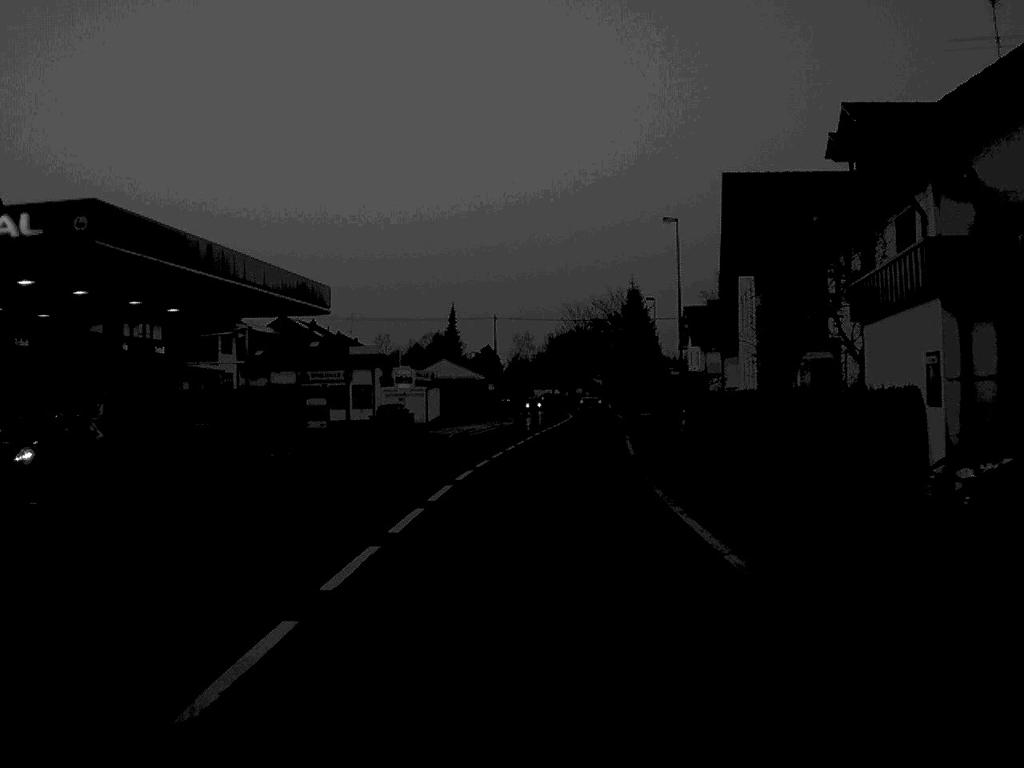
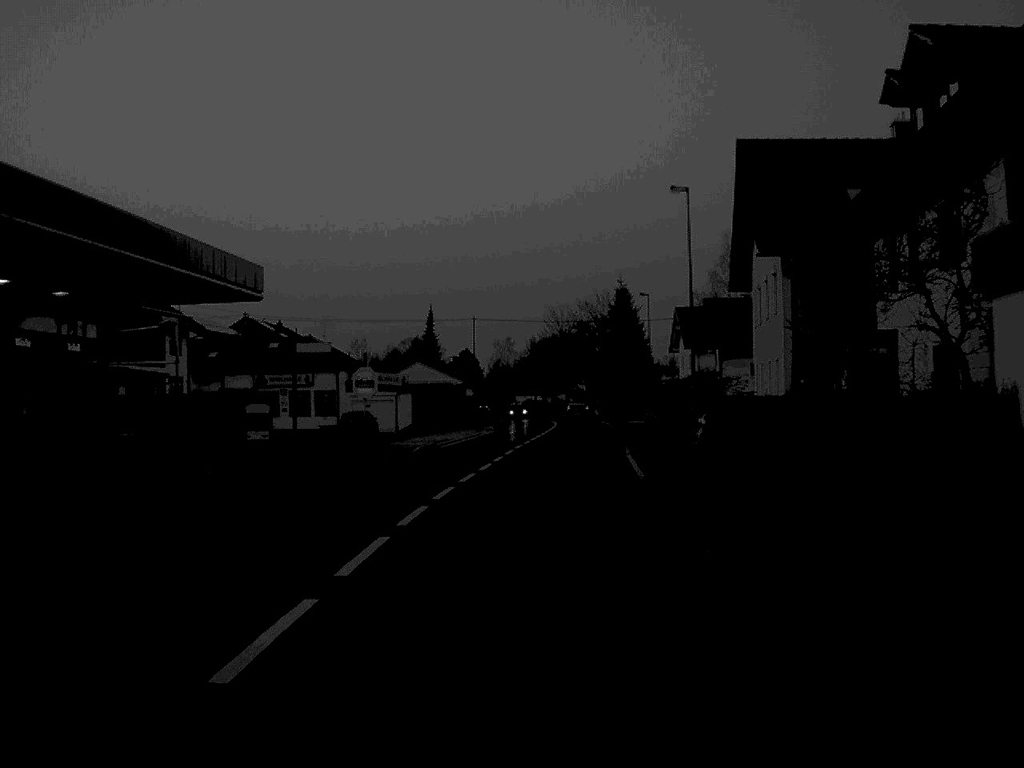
(+0.1, +7.8) m; +1°
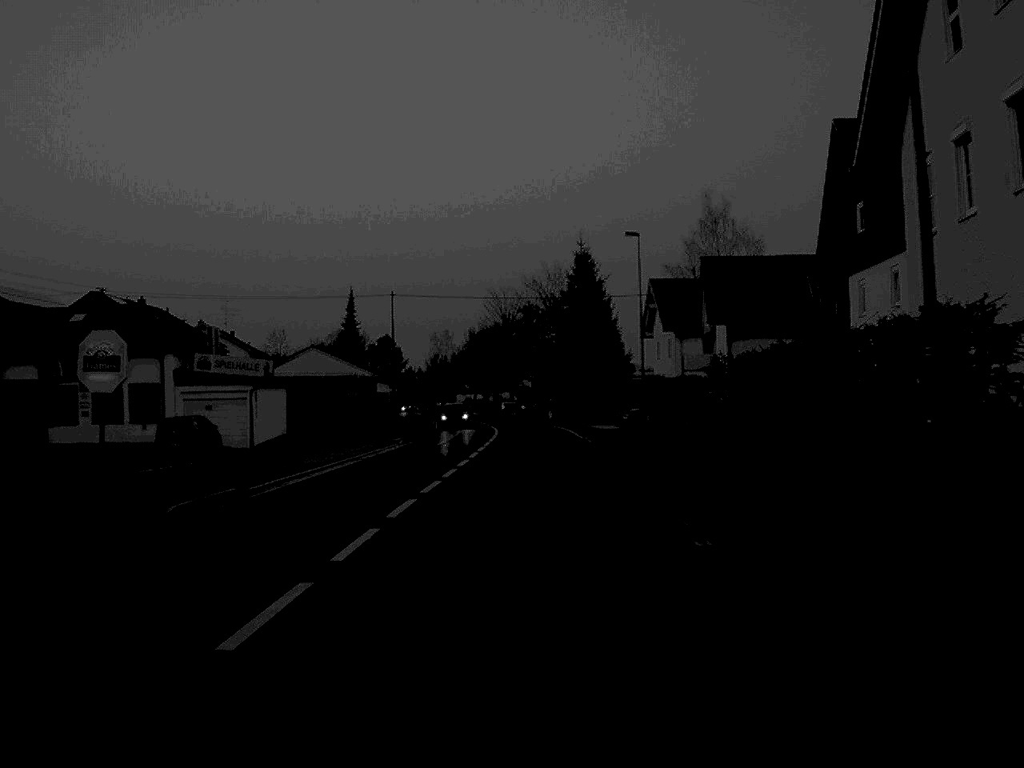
(+0.6, +25.8) m; +3°
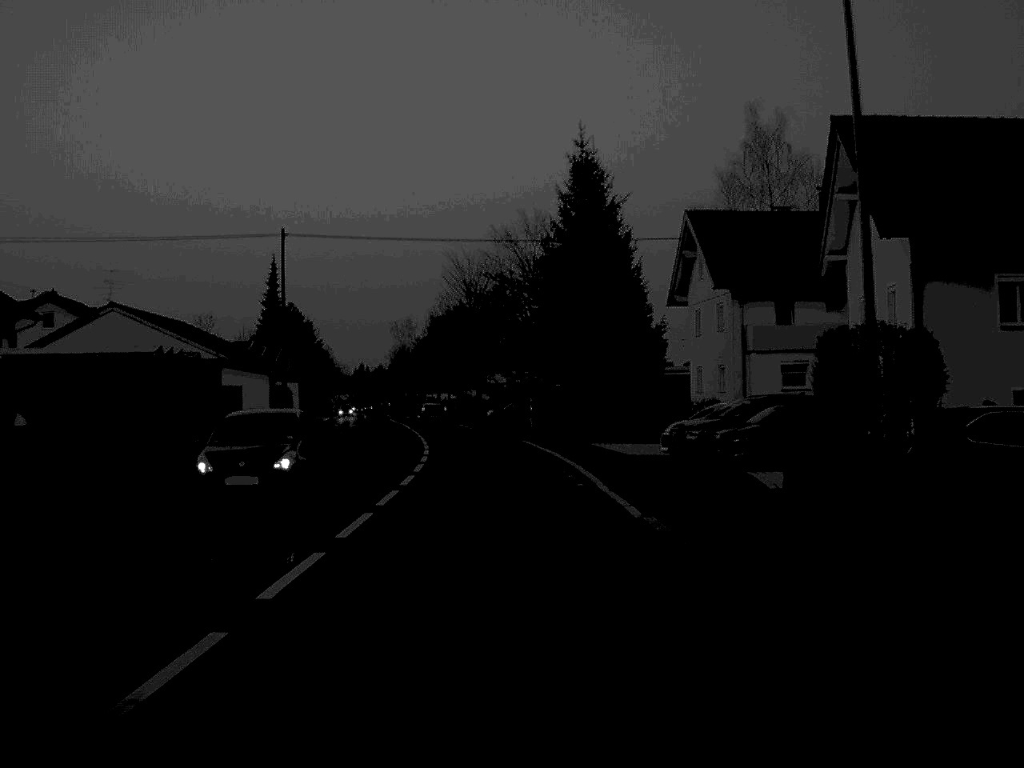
(+0.4, +33.6) m; +1°
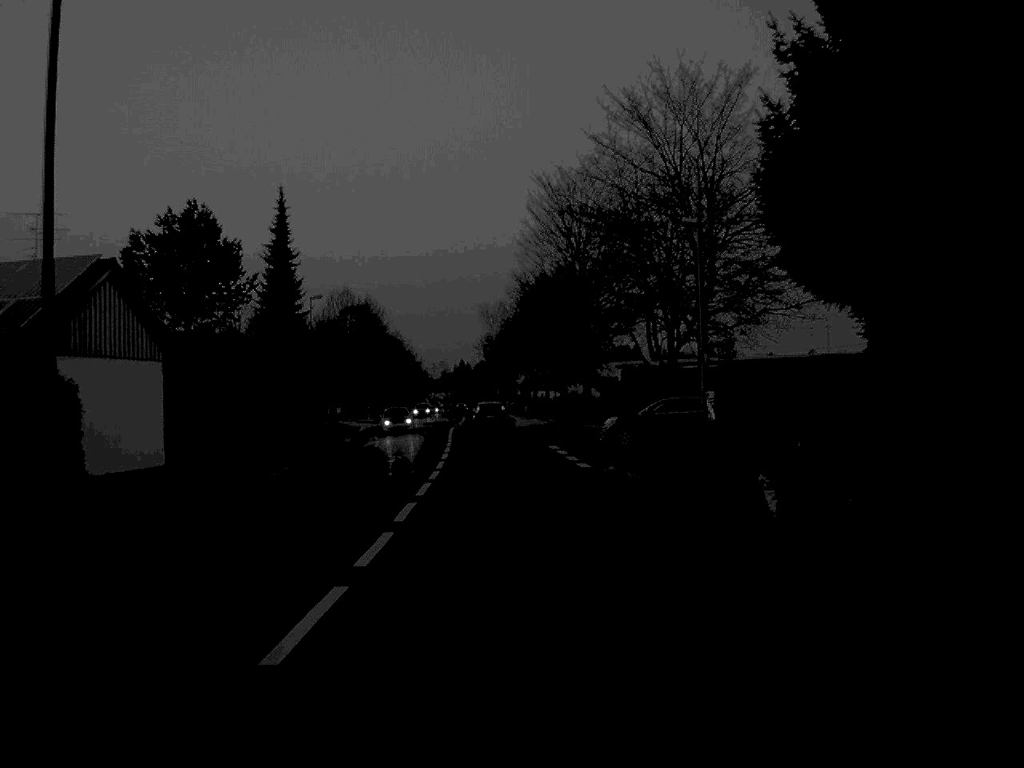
(-1.3, +38.1) m; -5°
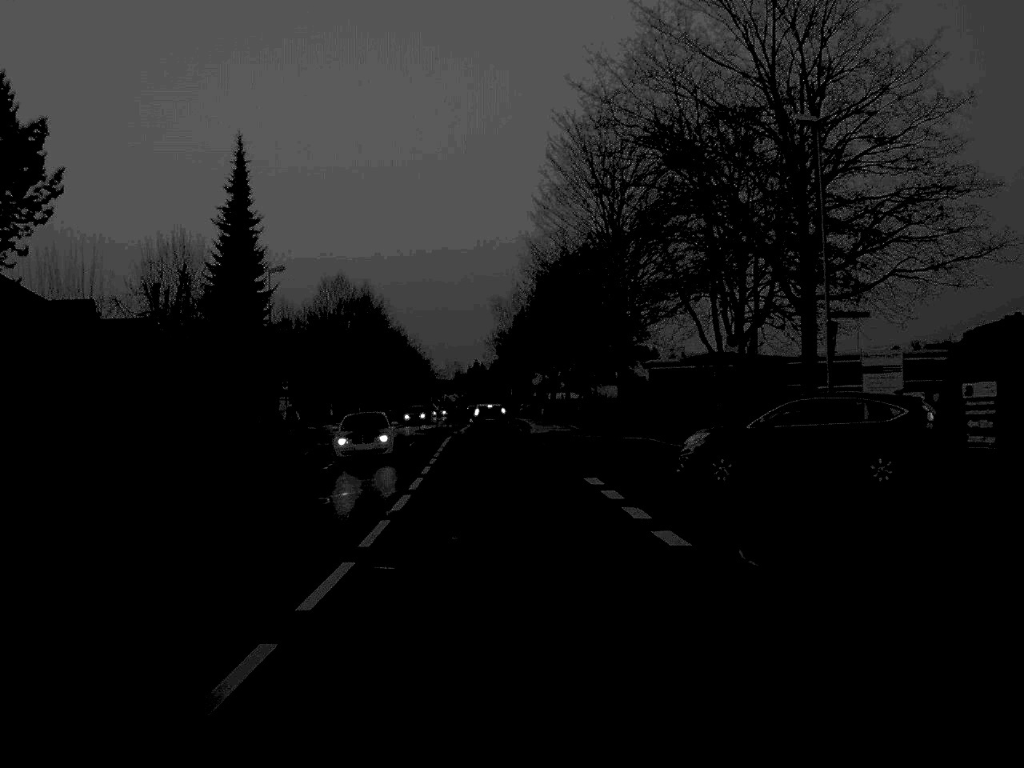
(-0.1, +16.1) m; -1°
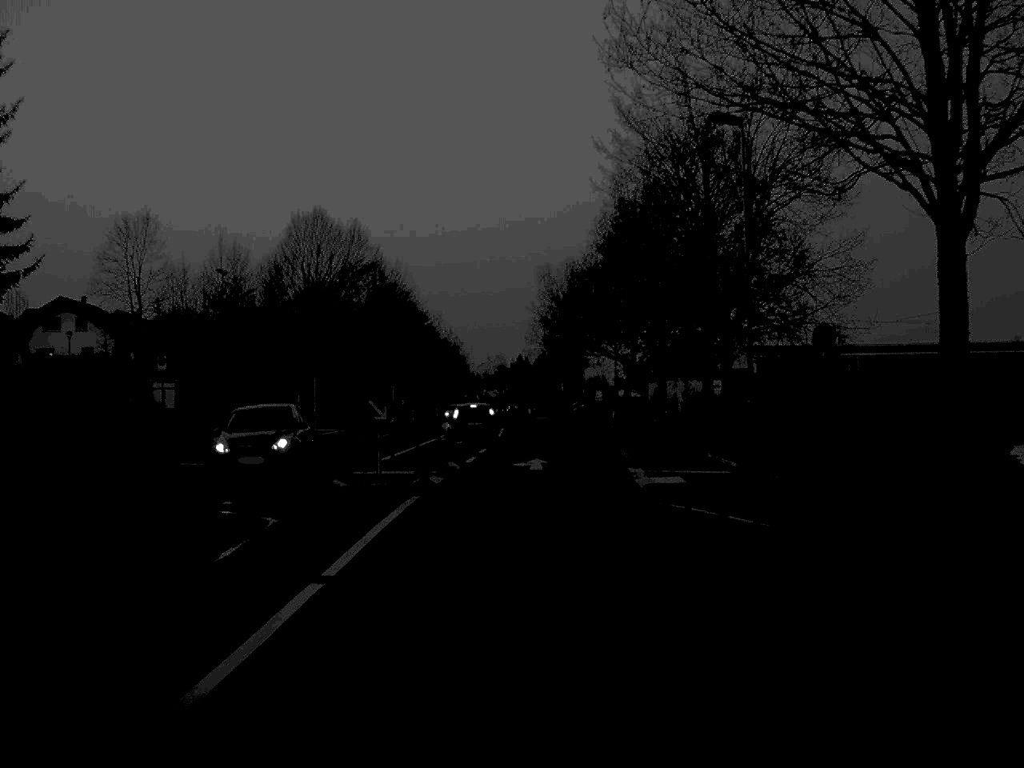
(-0.9, +39.2) m; -2°
